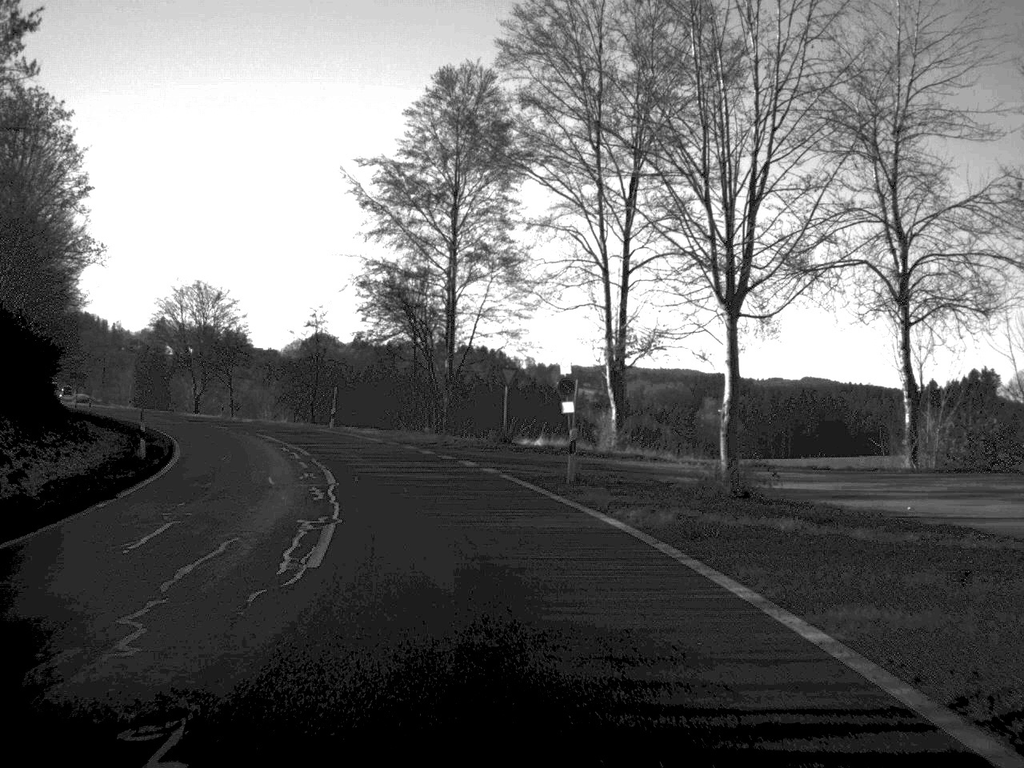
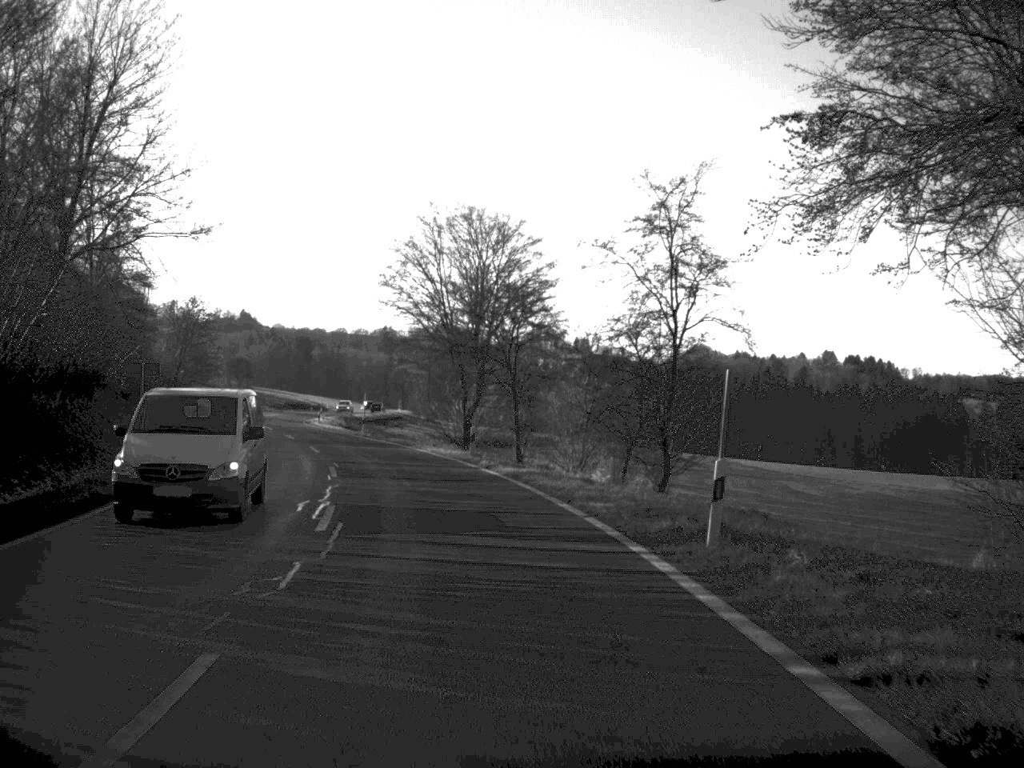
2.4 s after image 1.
(-6.6, +44.8) m; -17°
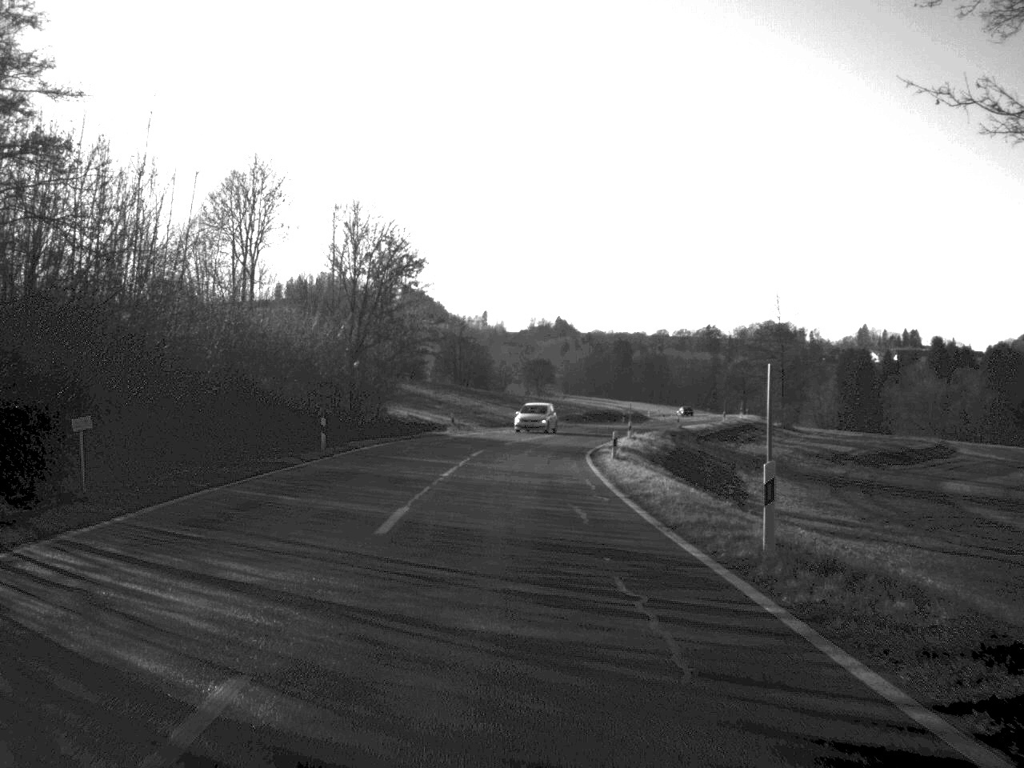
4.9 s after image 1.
(-6.8, +48.6) m; -14°
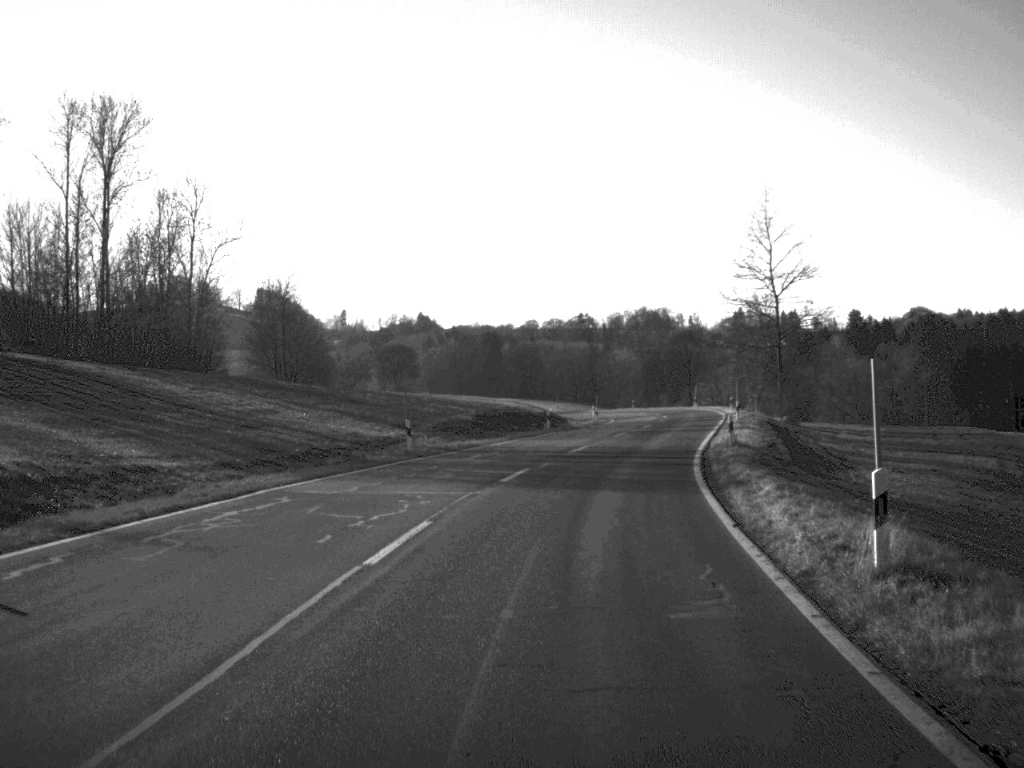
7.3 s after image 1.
(+1.2, +52.1) m; +6°
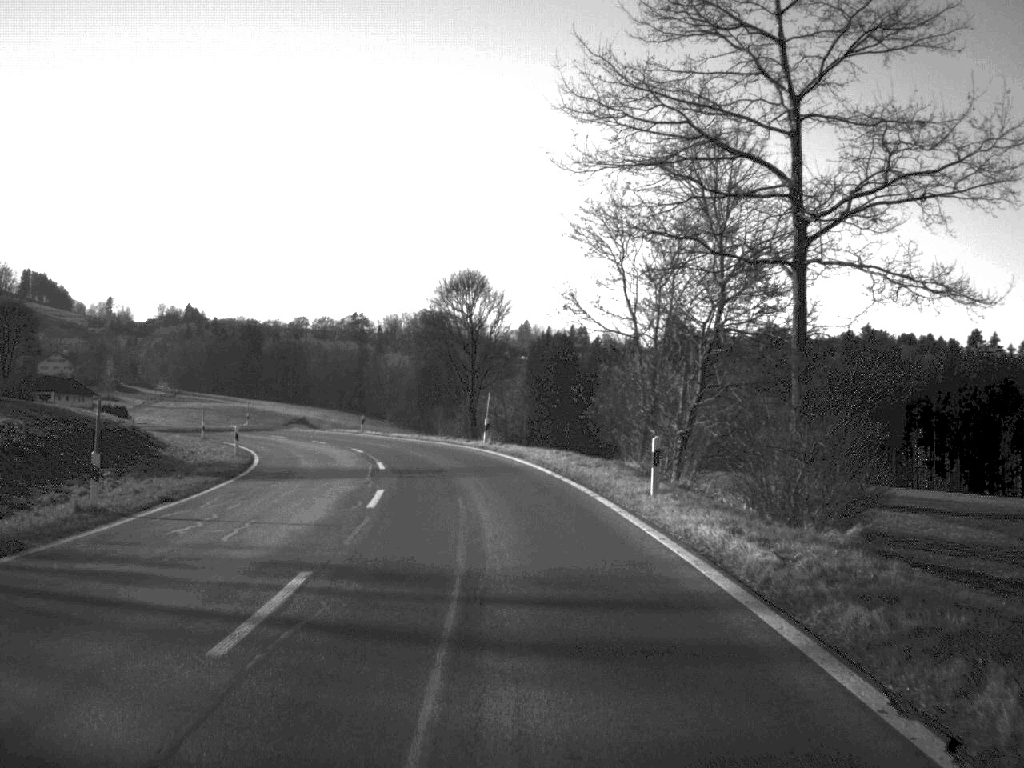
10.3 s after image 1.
(+7.7, +63.3) m; +9°
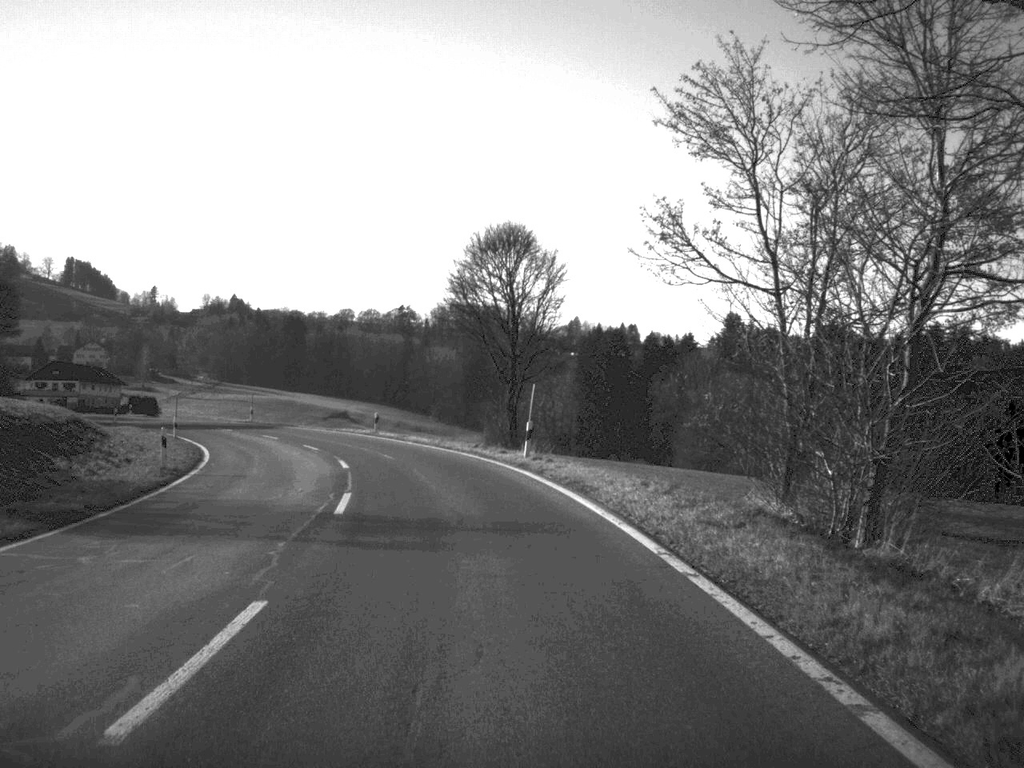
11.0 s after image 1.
(-0.3, +14.0) m; -2°
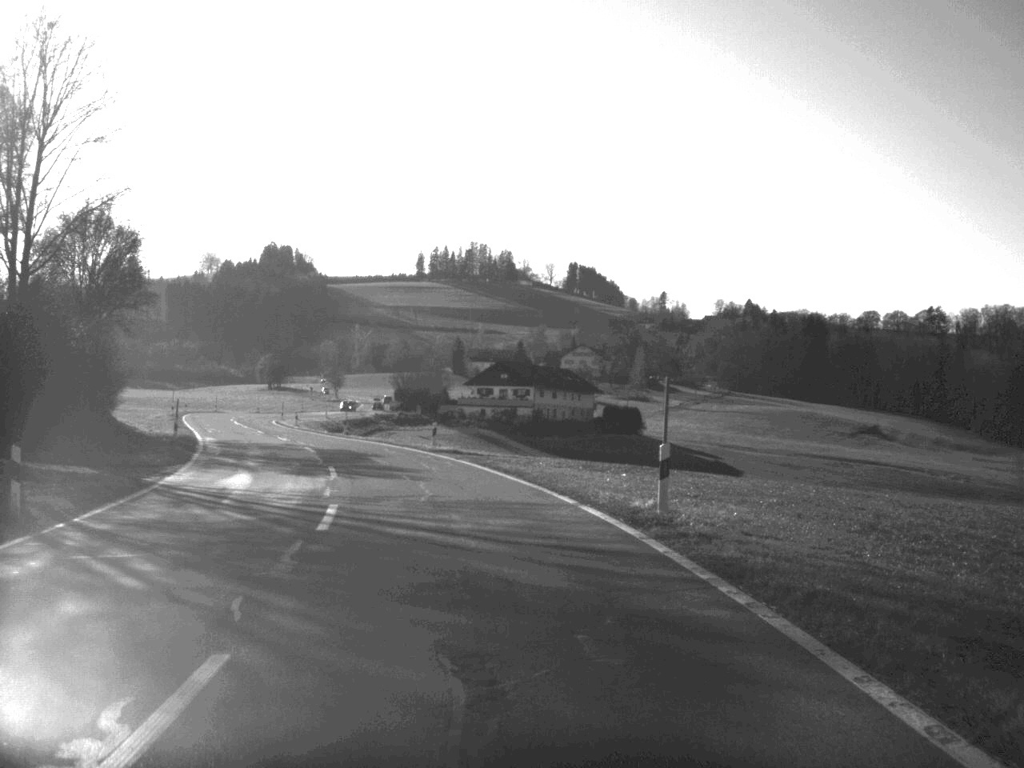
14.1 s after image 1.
(-11.7, +61.4) m; -23°
